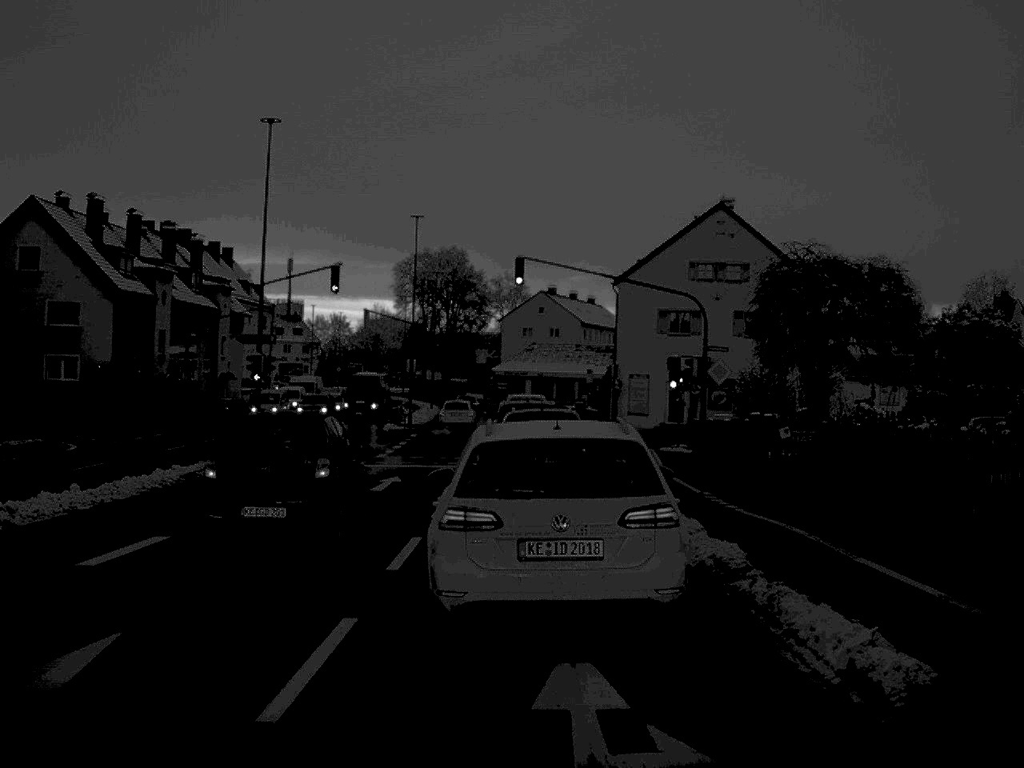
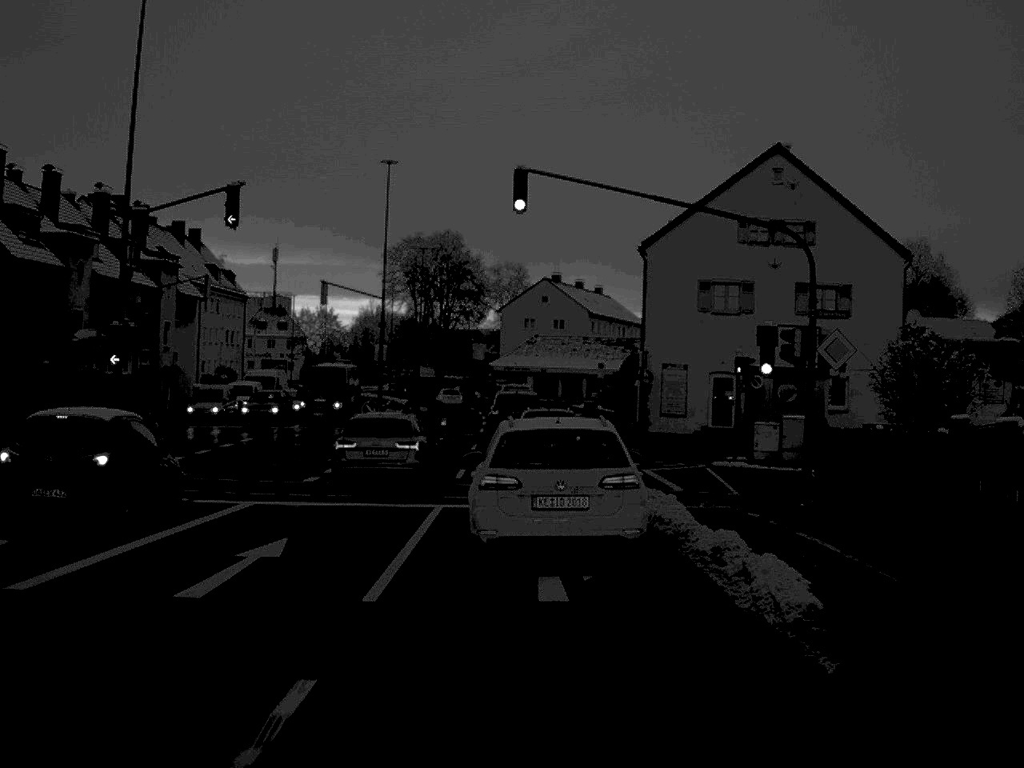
(0.0, +13.9) m; 0°
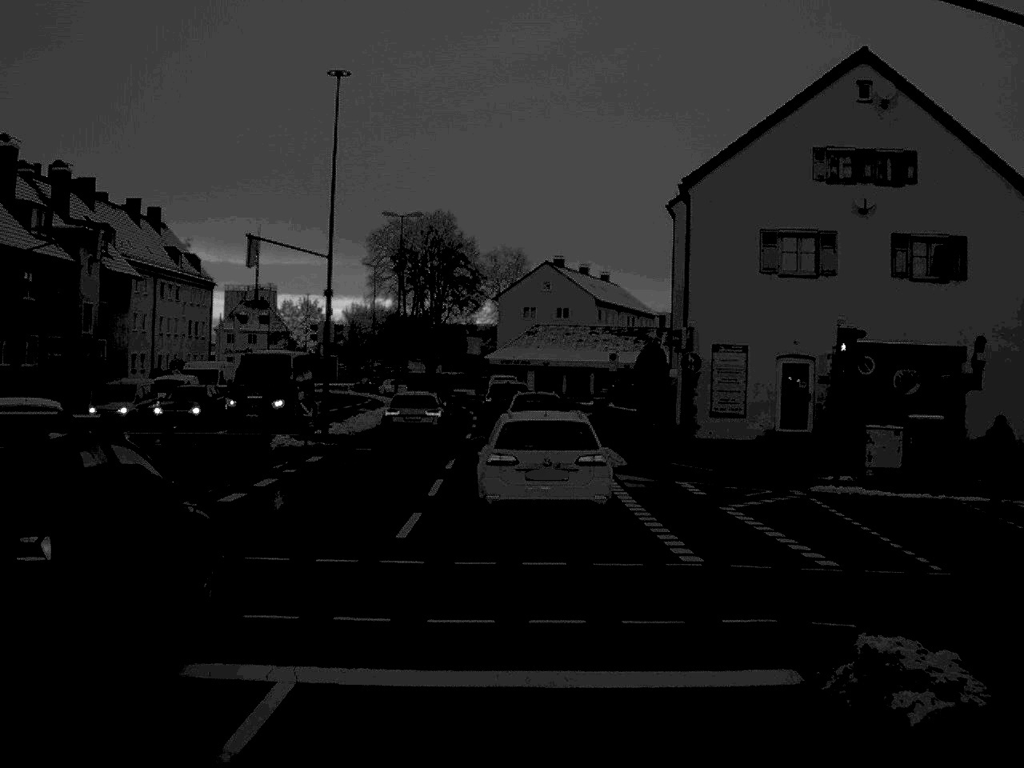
(0.0, +13.1) m; 0°
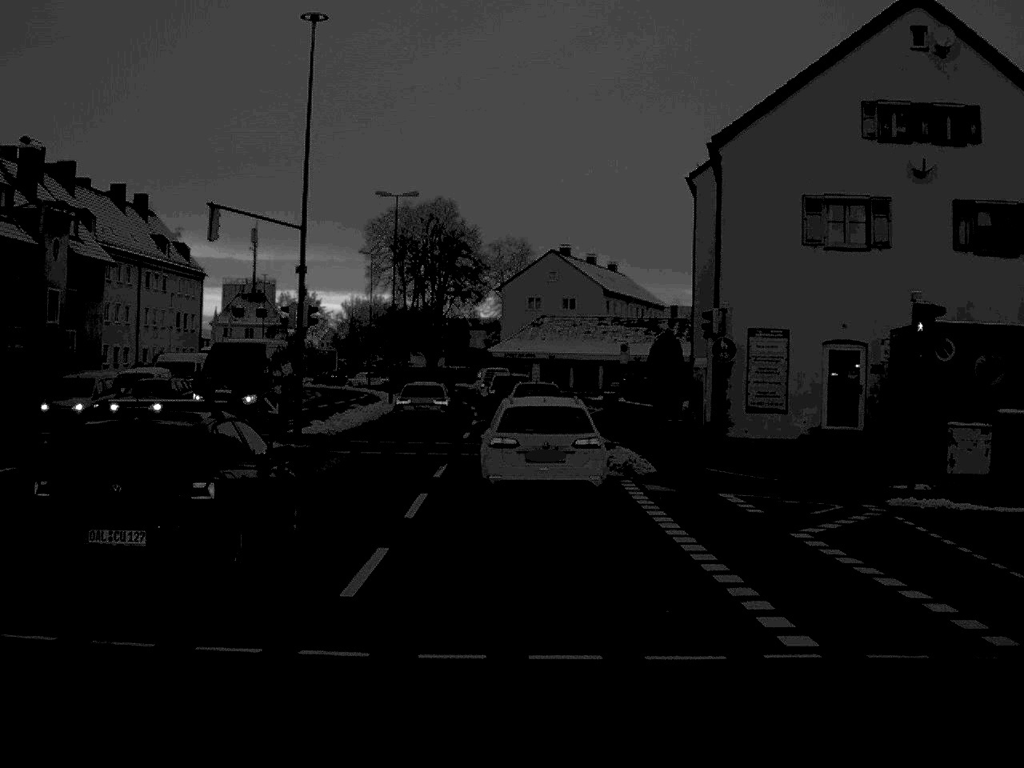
(0.0, +5.0) m; 0°
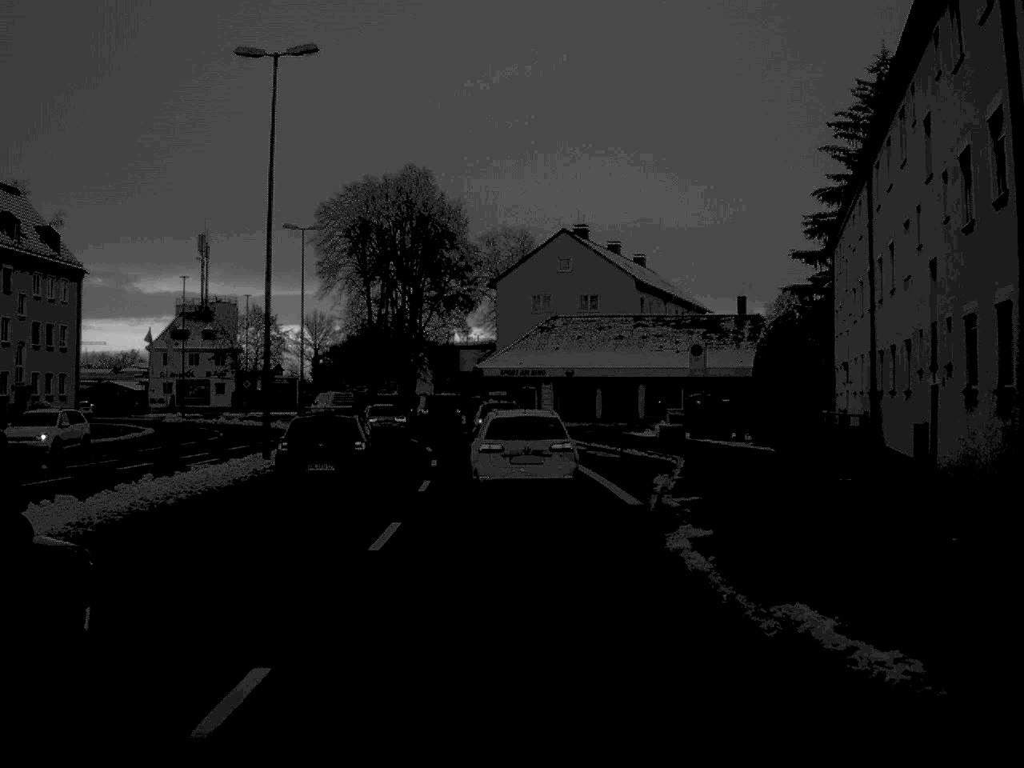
(-0.1, +30.6) m; 0°
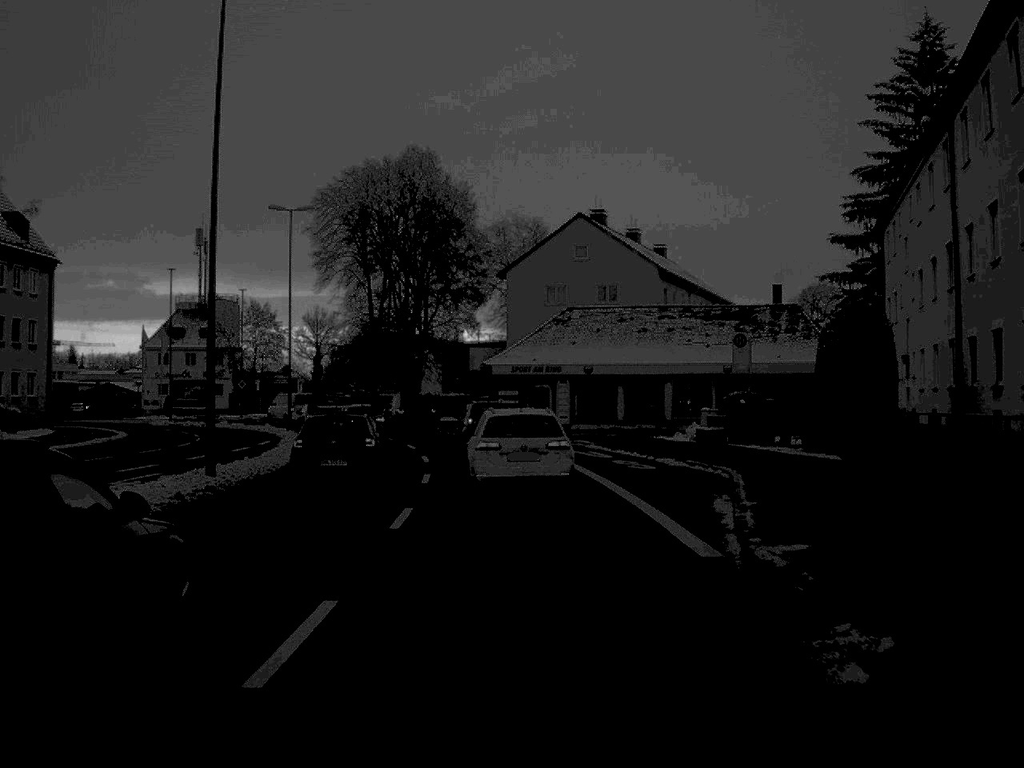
(0.0, +6.8) m; -1°
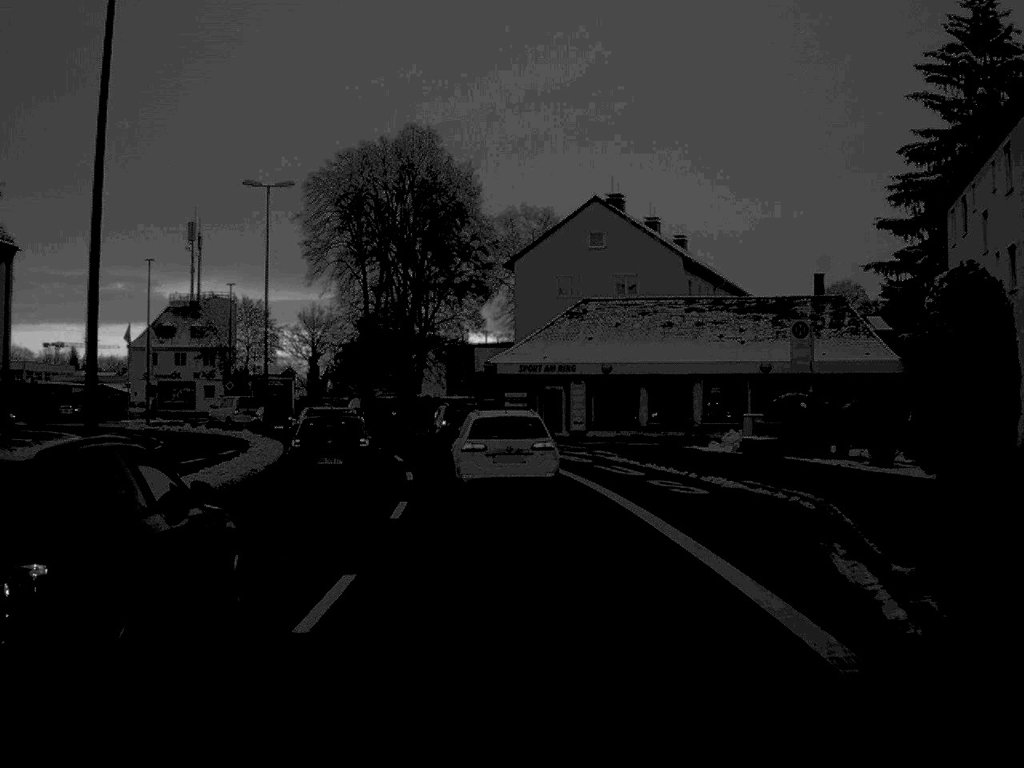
(0.0, +7.3) m; 0°
